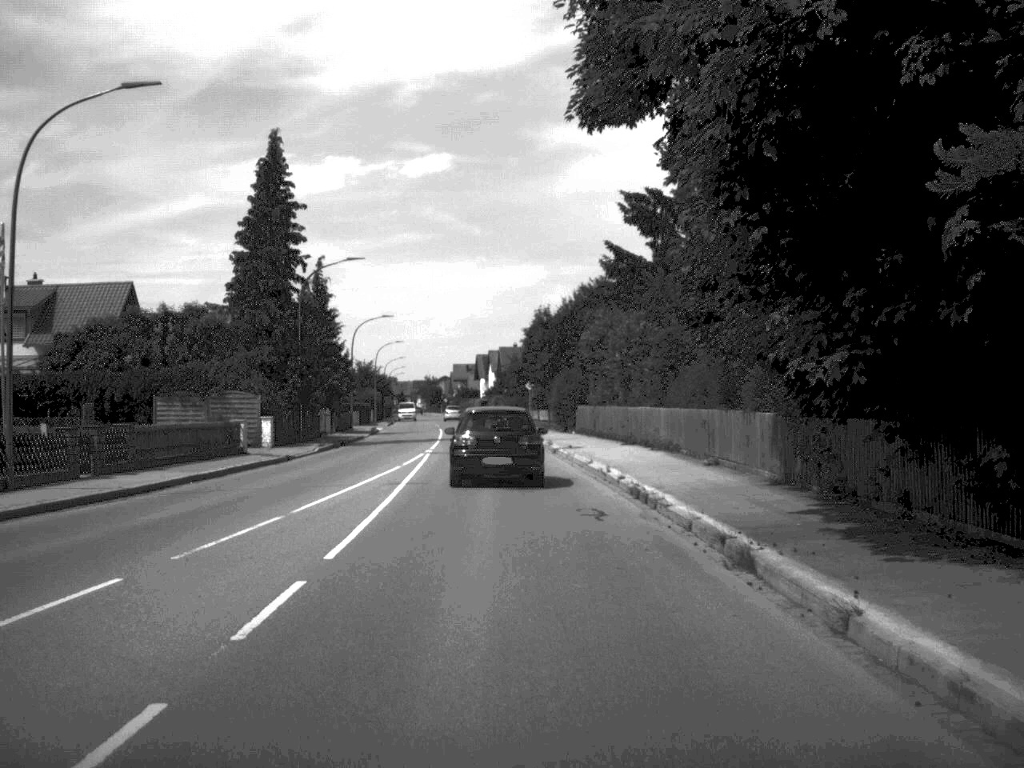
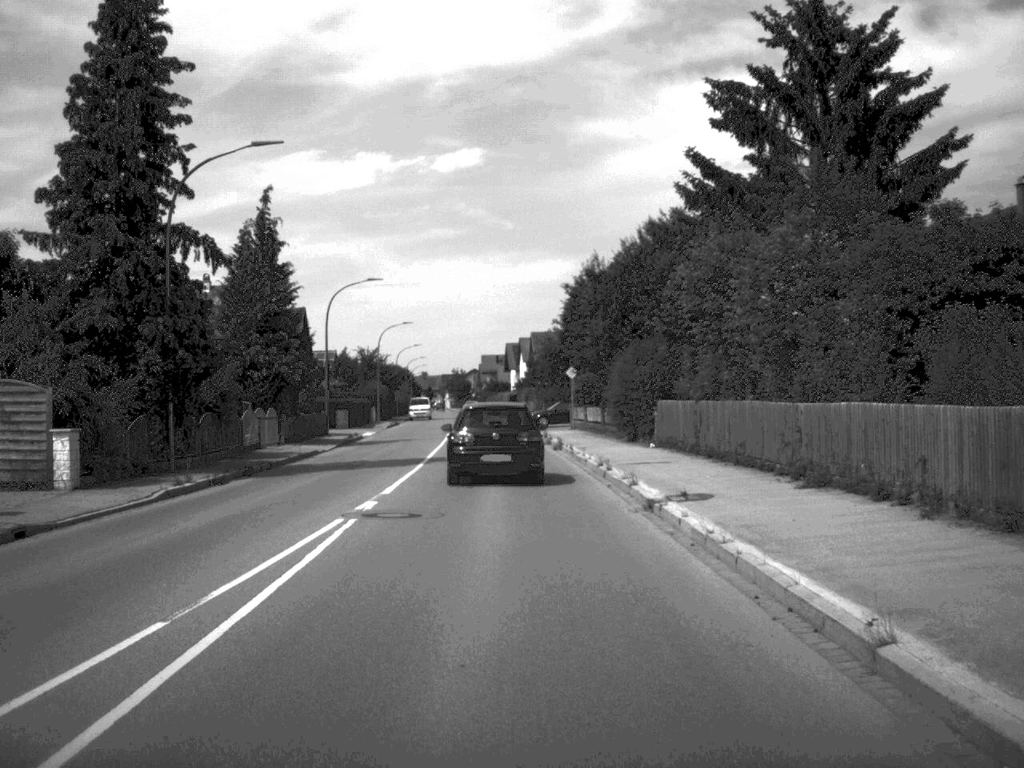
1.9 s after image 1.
(-0.3, +22.3) m; -2°
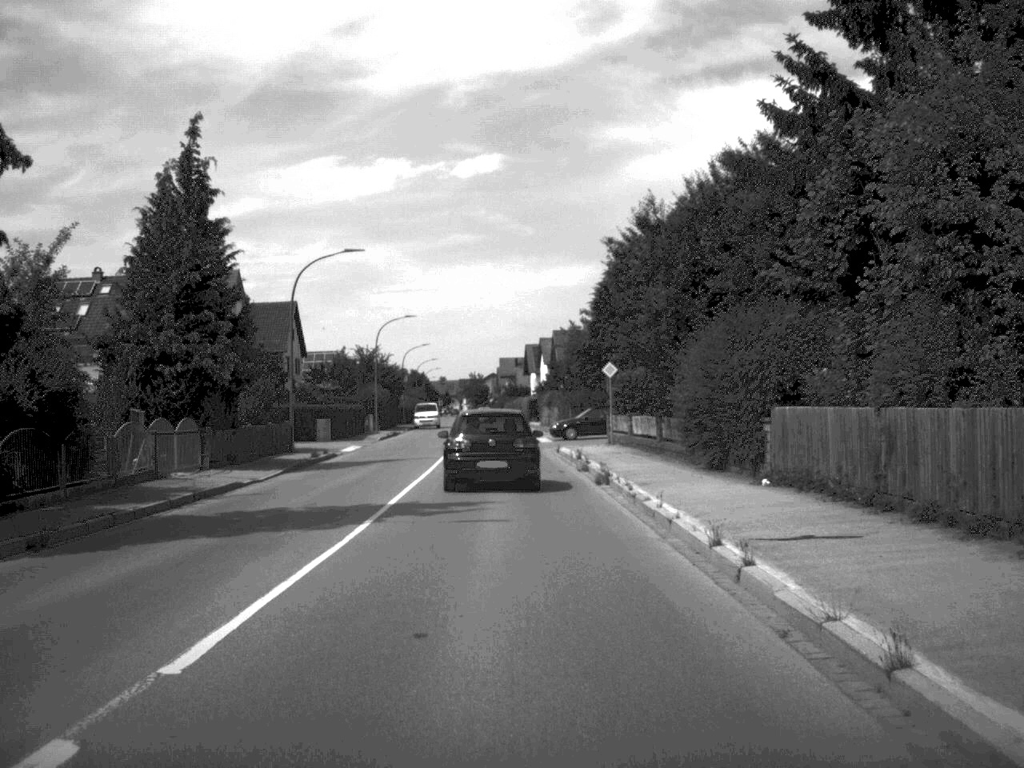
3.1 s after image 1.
(-0.1, +13.5) m; -1°
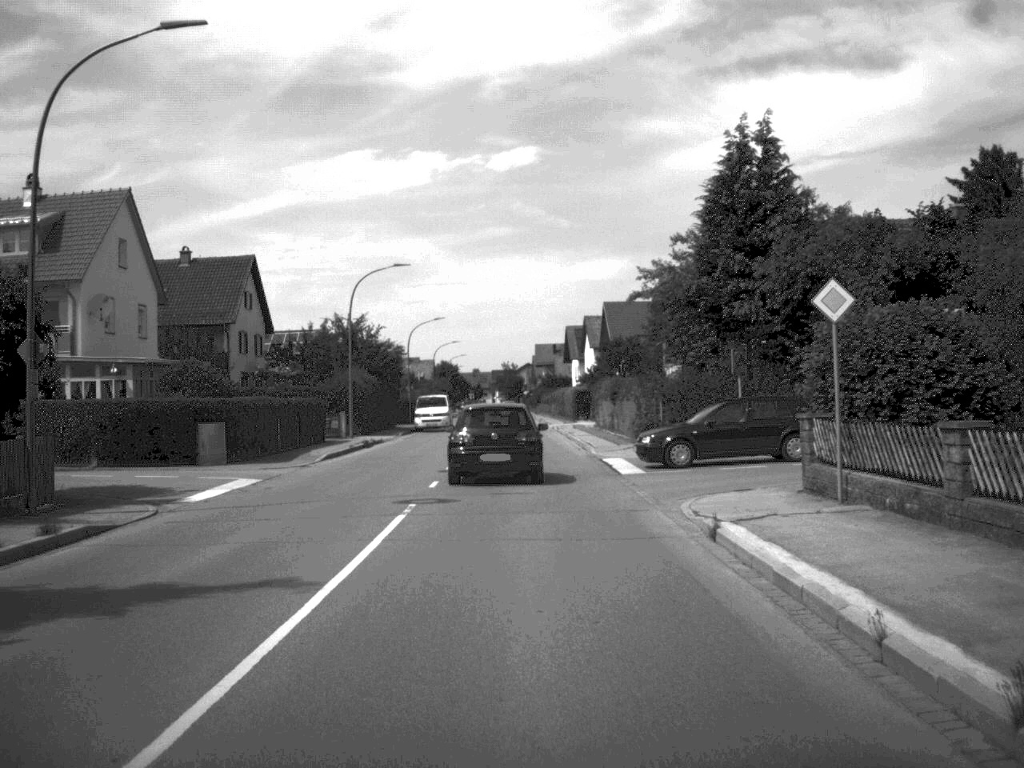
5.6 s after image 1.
(-0.6, +27.4) m; -2°
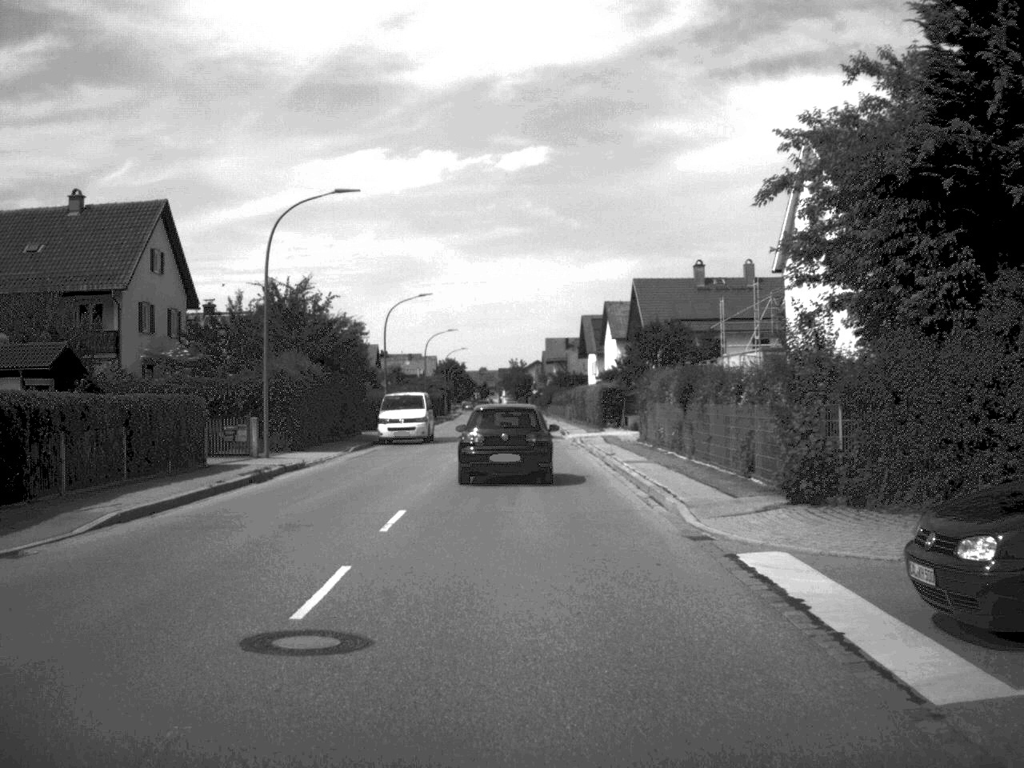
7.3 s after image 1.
(-0.1, +19.6) m; 0°
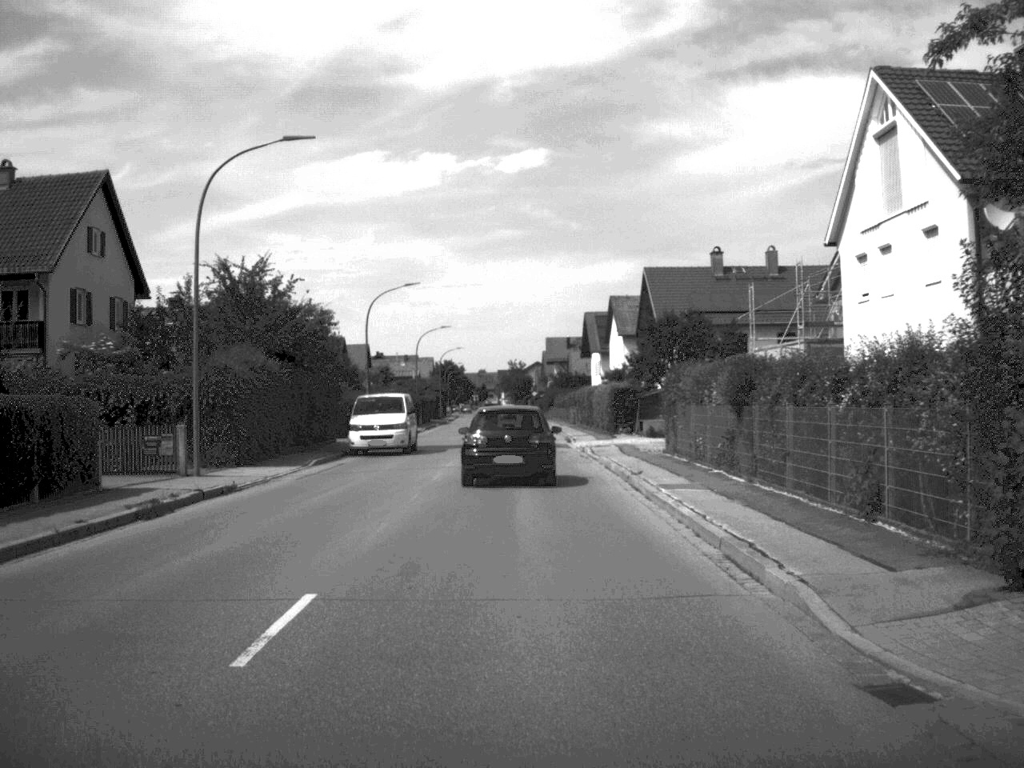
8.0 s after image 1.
(0.0, +7.6) m; 0°
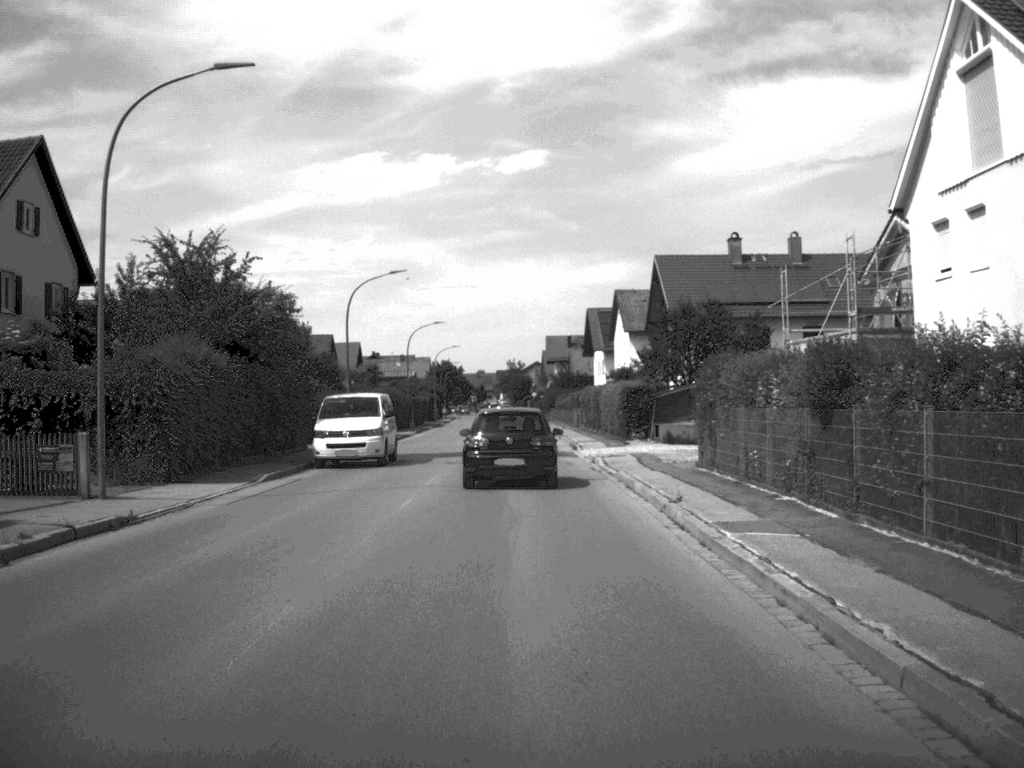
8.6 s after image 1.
(0.0, +6.4) m; 0°
